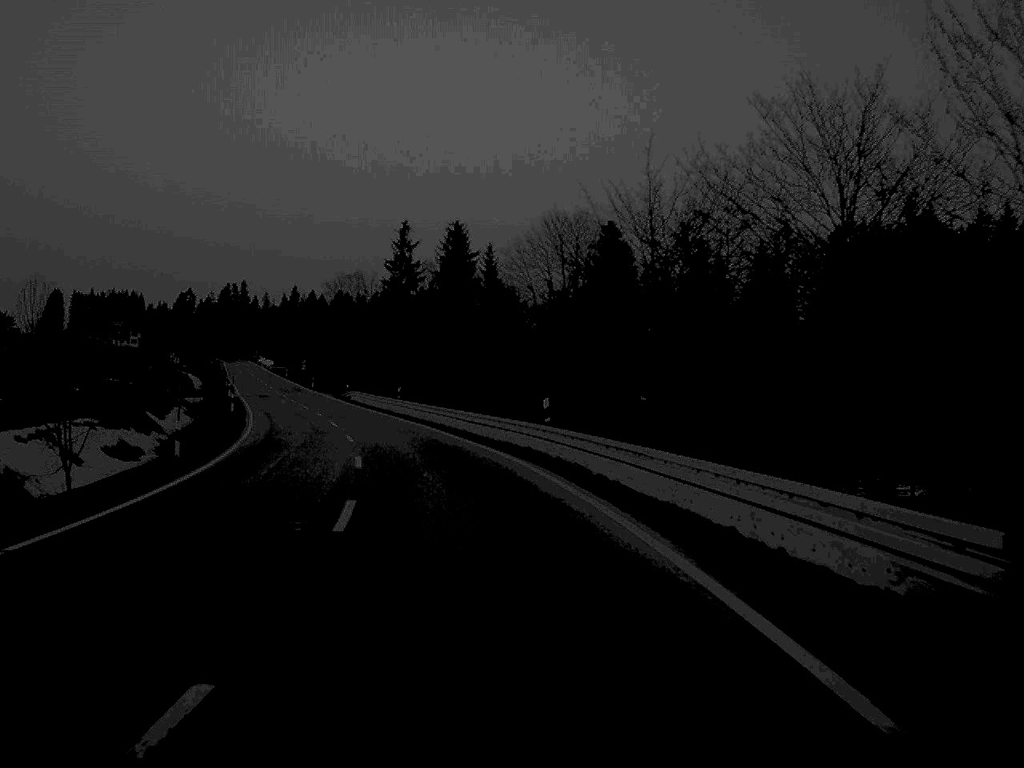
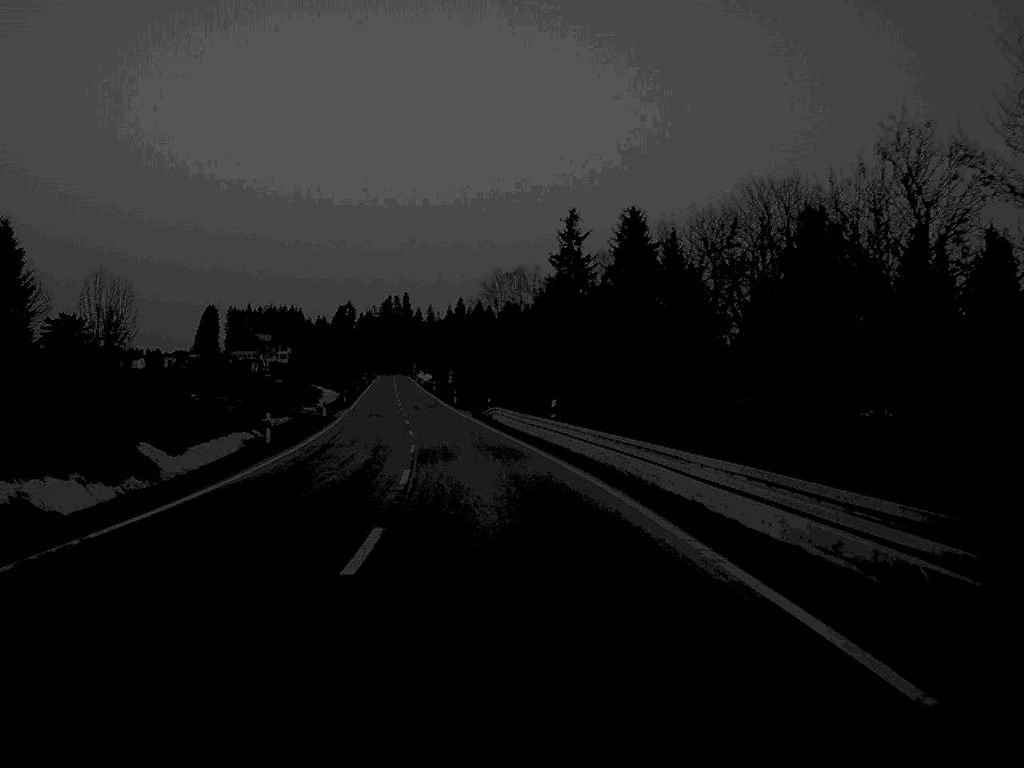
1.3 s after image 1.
(-2.0, +27.4) m; -8°
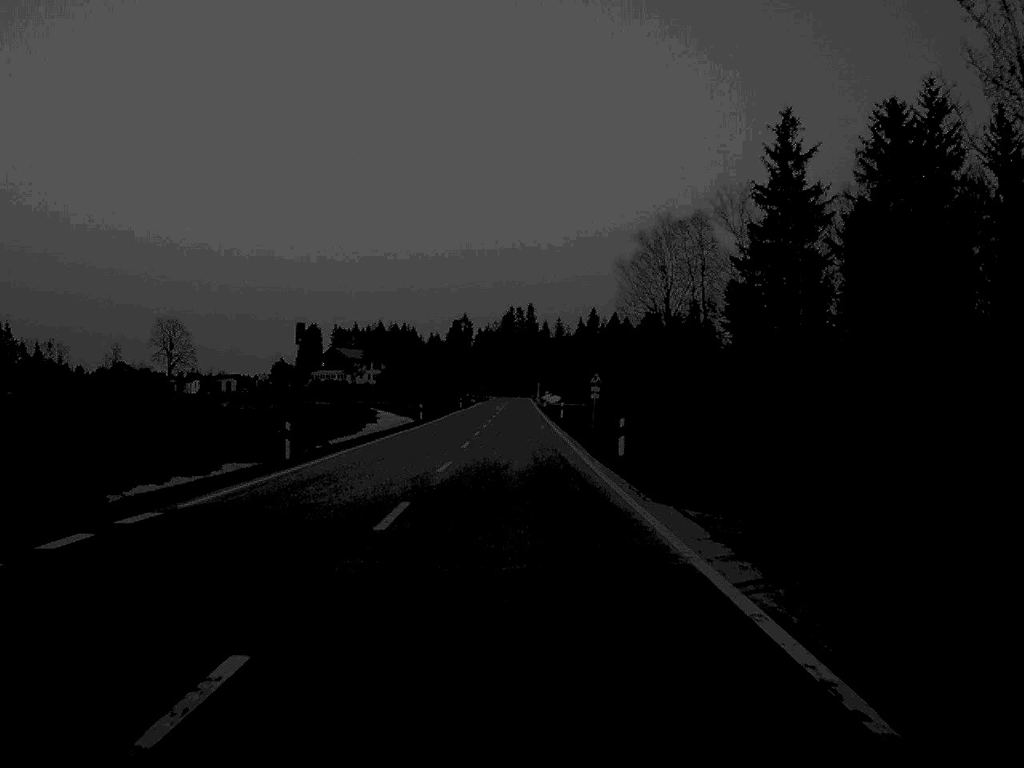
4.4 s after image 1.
(-4.3, +67.2) m; -6°
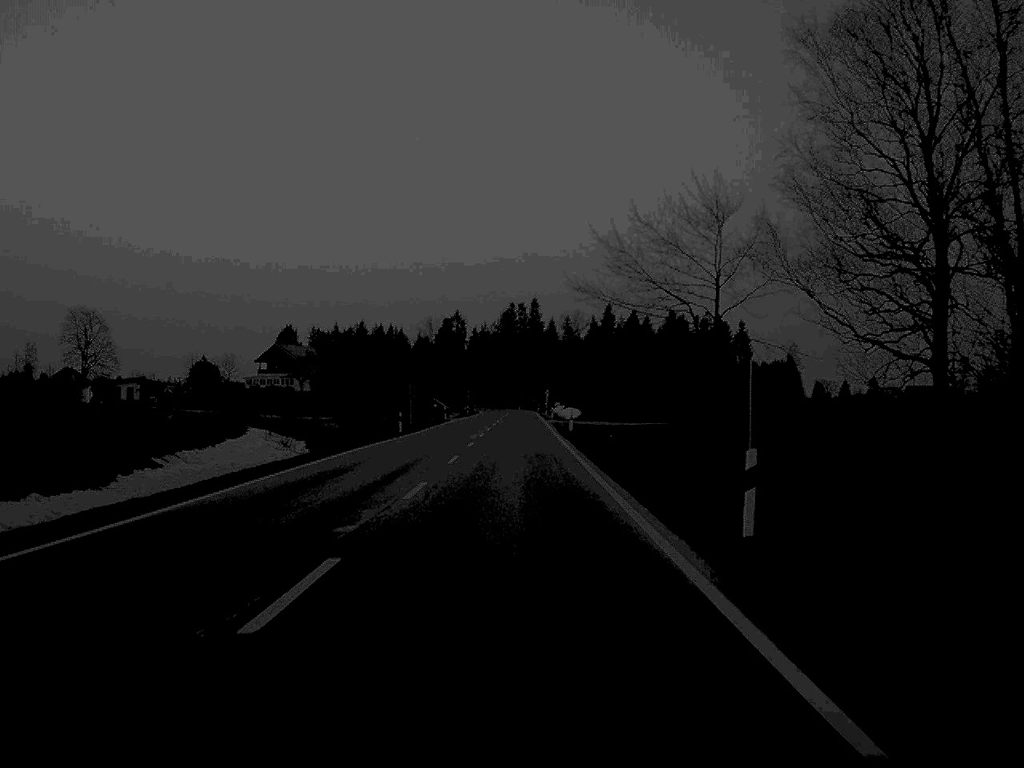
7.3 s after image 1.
(-0.1, +66.2) m; 0°
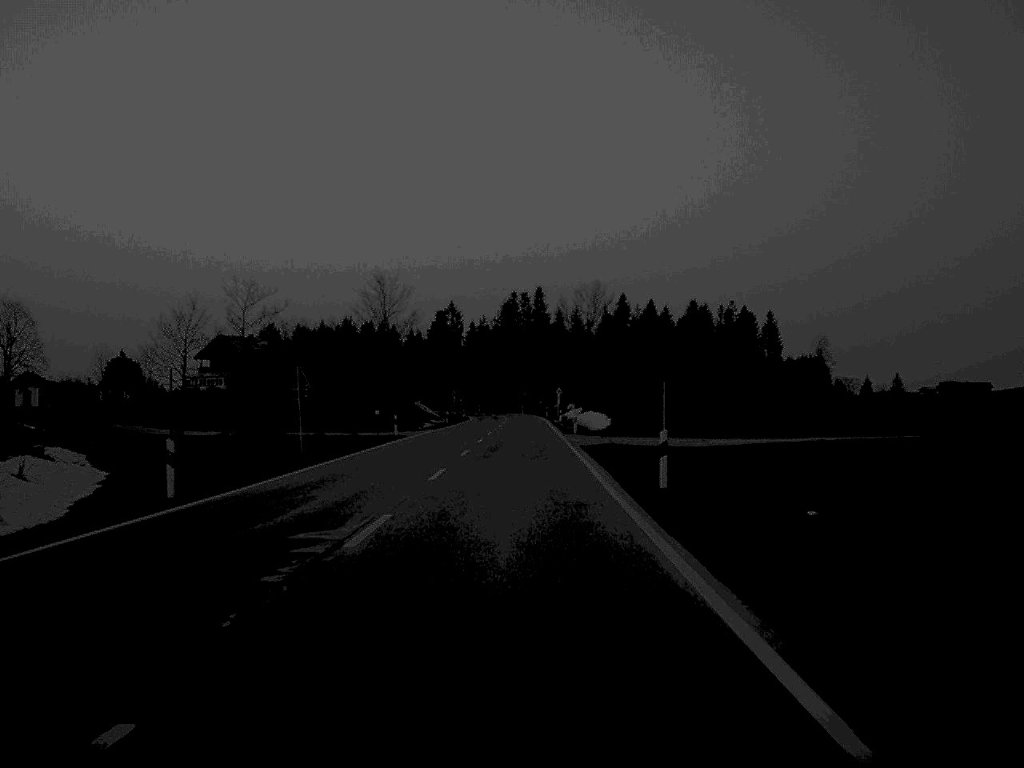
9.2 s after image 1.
(0.0, +42.4) m; 0°
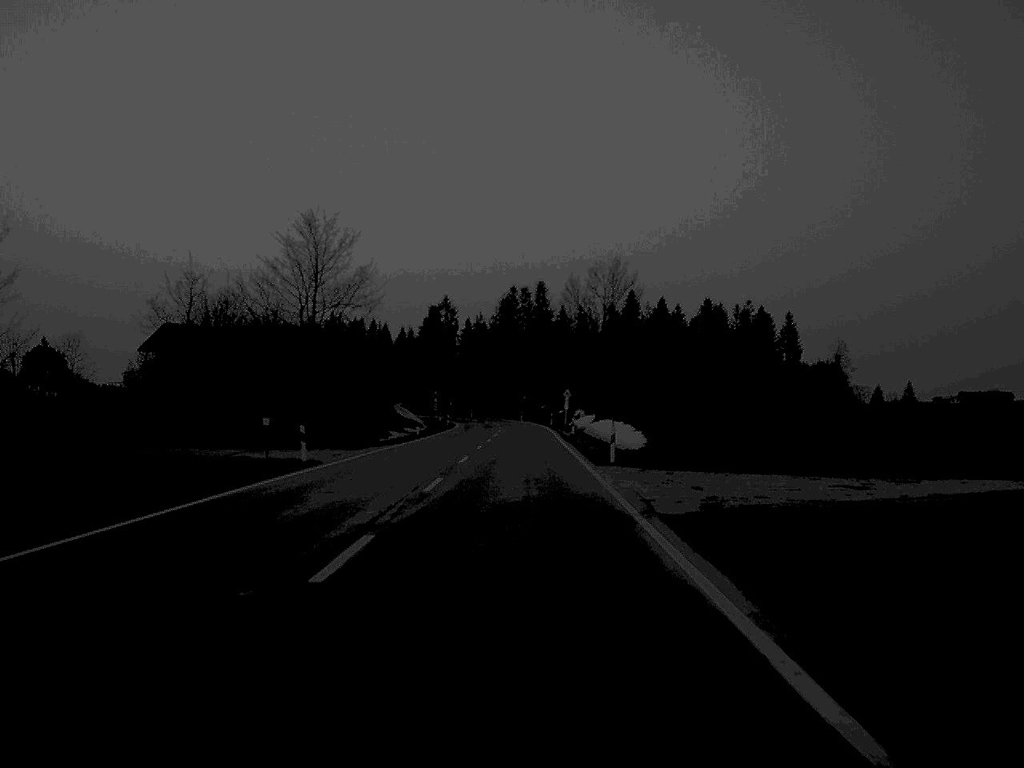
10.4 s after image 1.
(0.0, +26.2) m; 0°
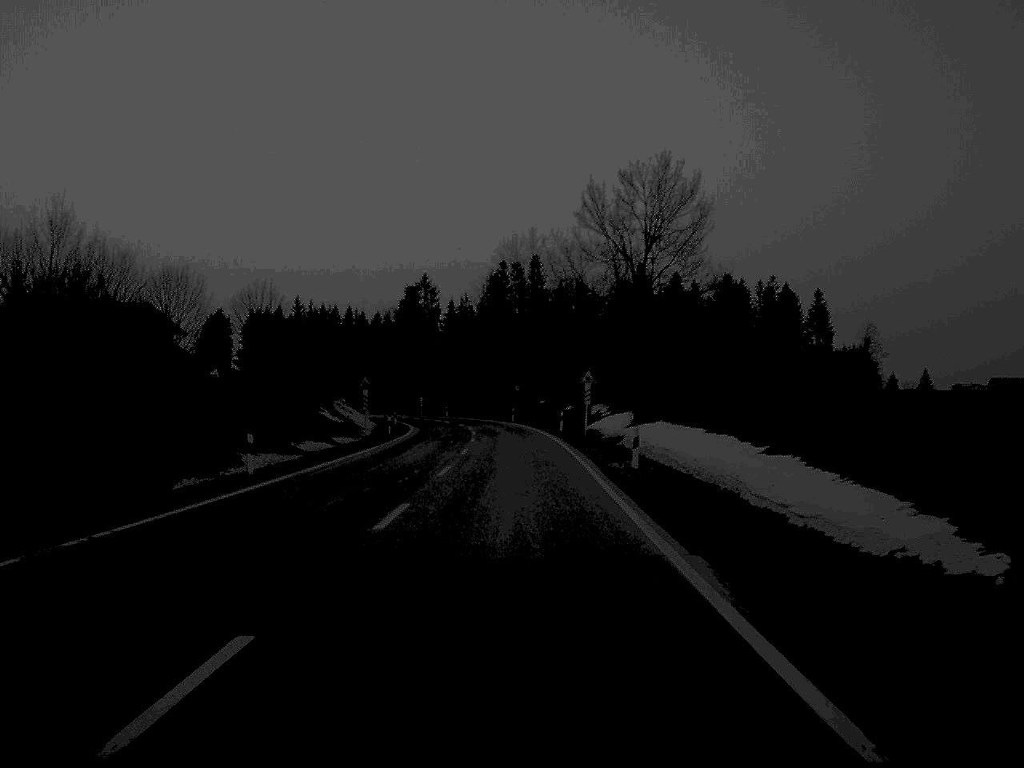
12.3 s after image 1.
(+0.1, +42.5) m; 0°
